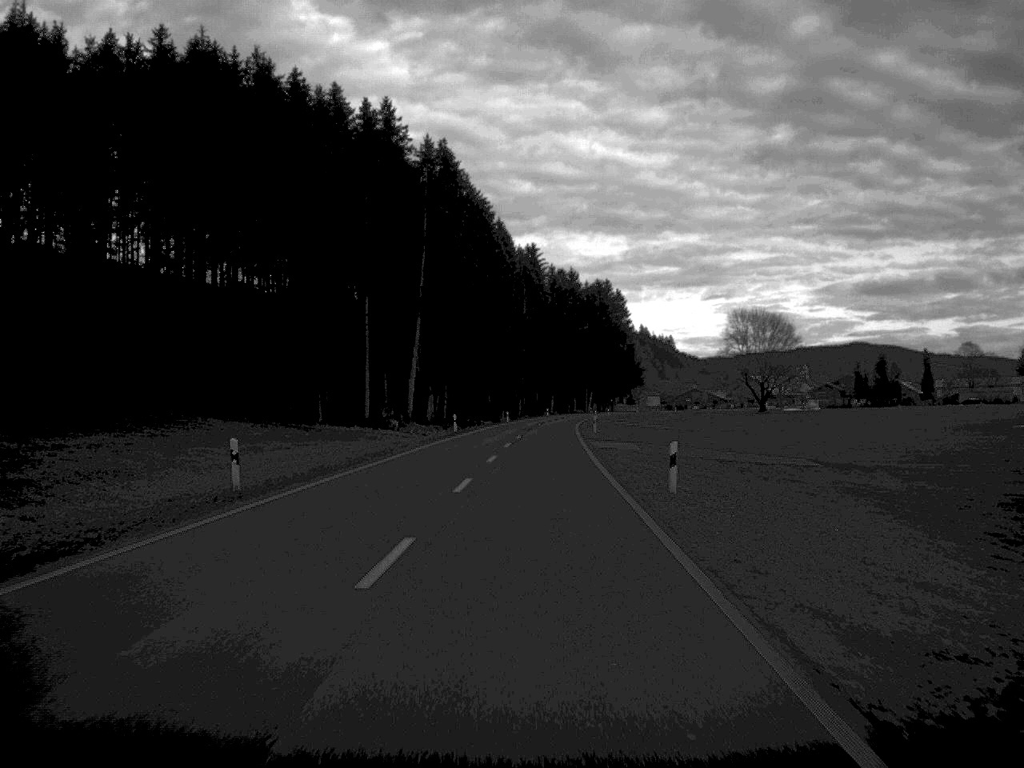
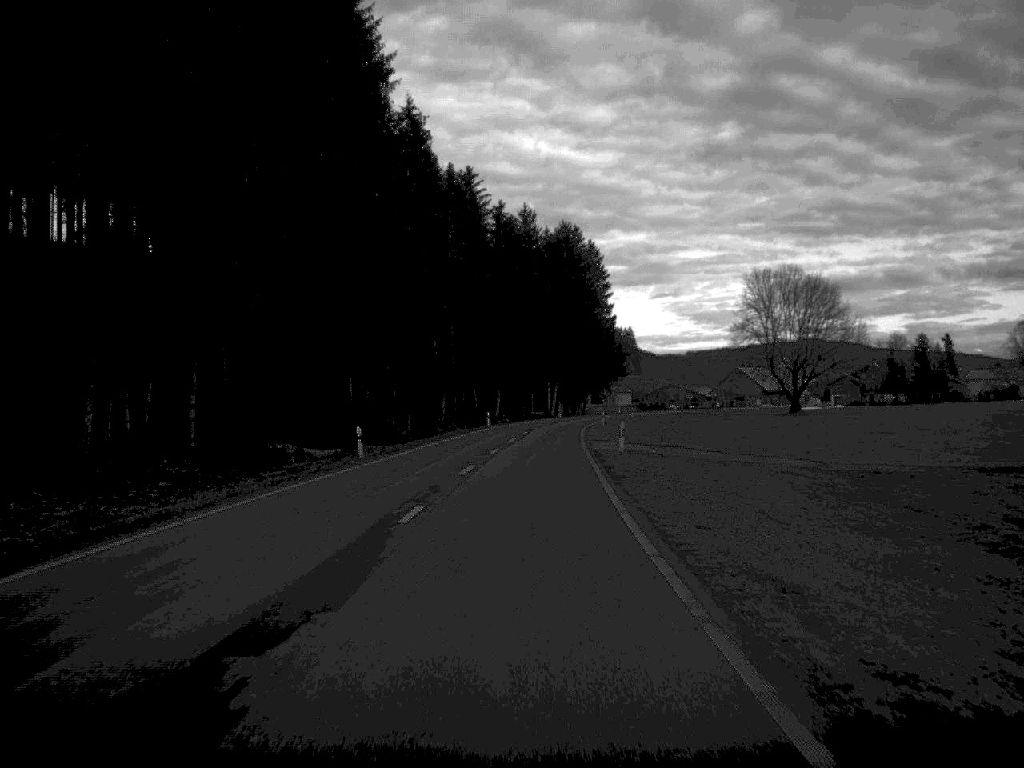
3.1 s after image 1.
(+1.7, +79.3) m; +2°
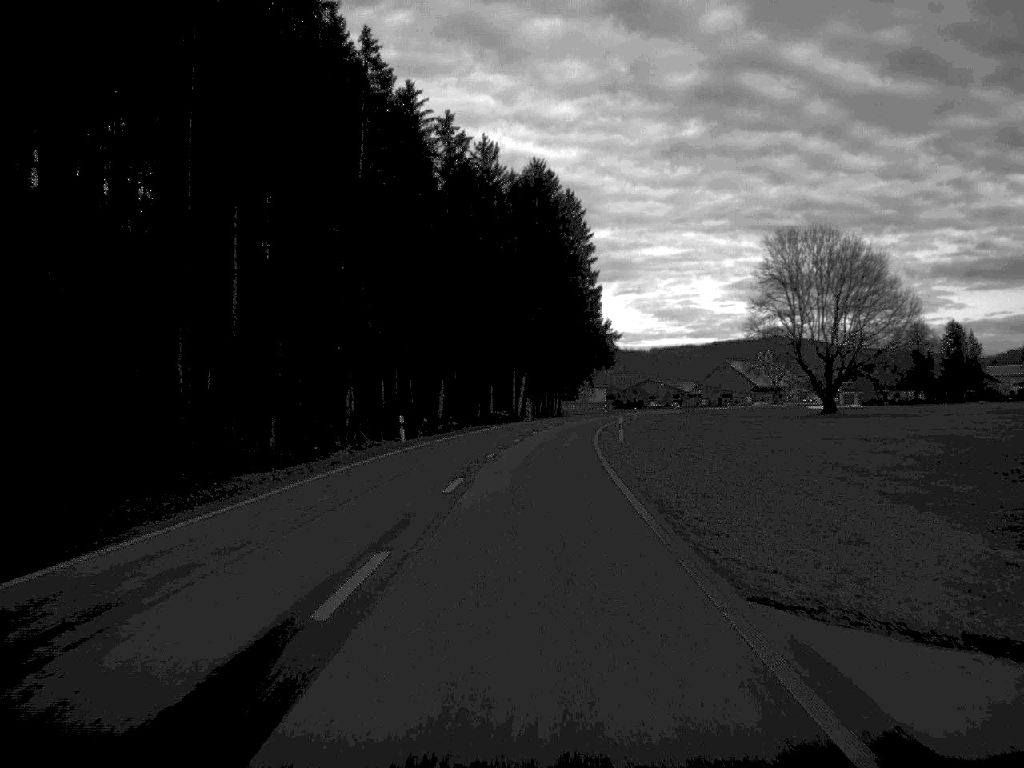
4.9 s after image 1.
(+0.5, +42.7) m; +2°
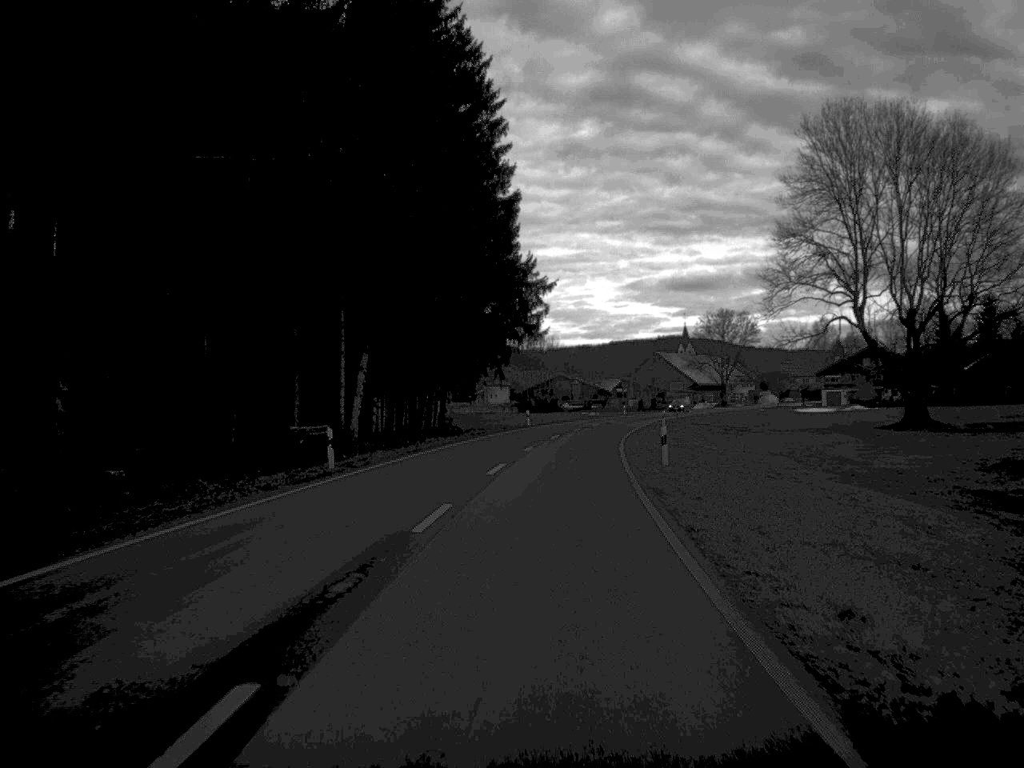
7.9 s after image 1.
(+2.3, +65.8) m; +5°
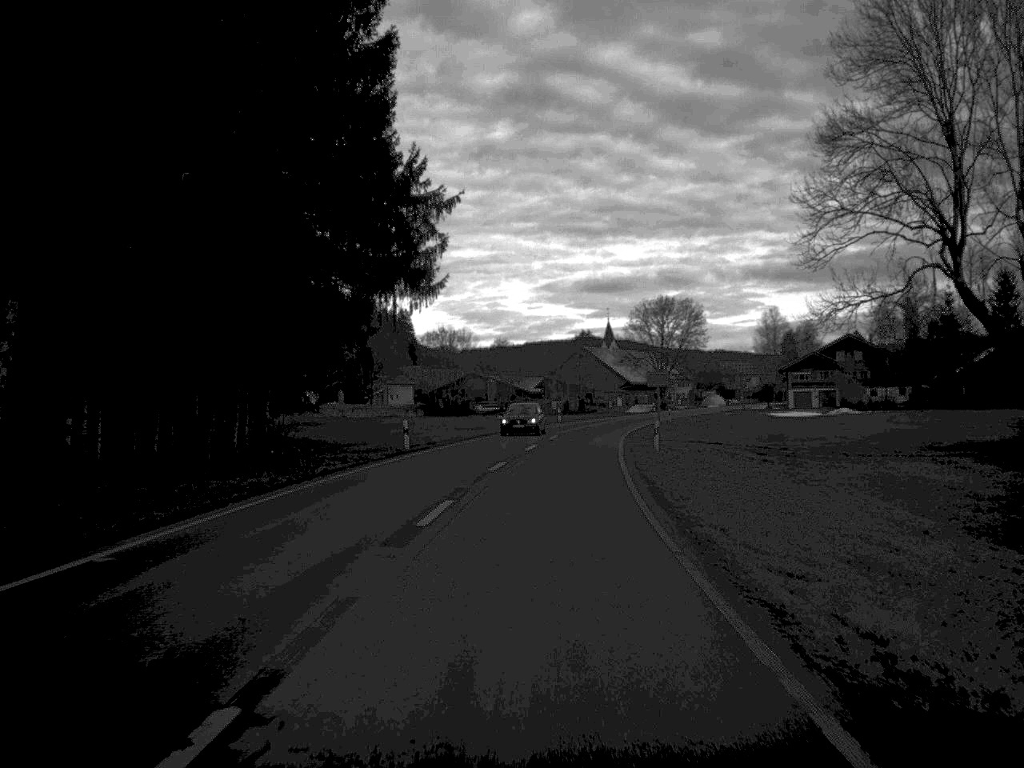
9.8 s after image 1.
(+1.1, +34.9) m; +4°
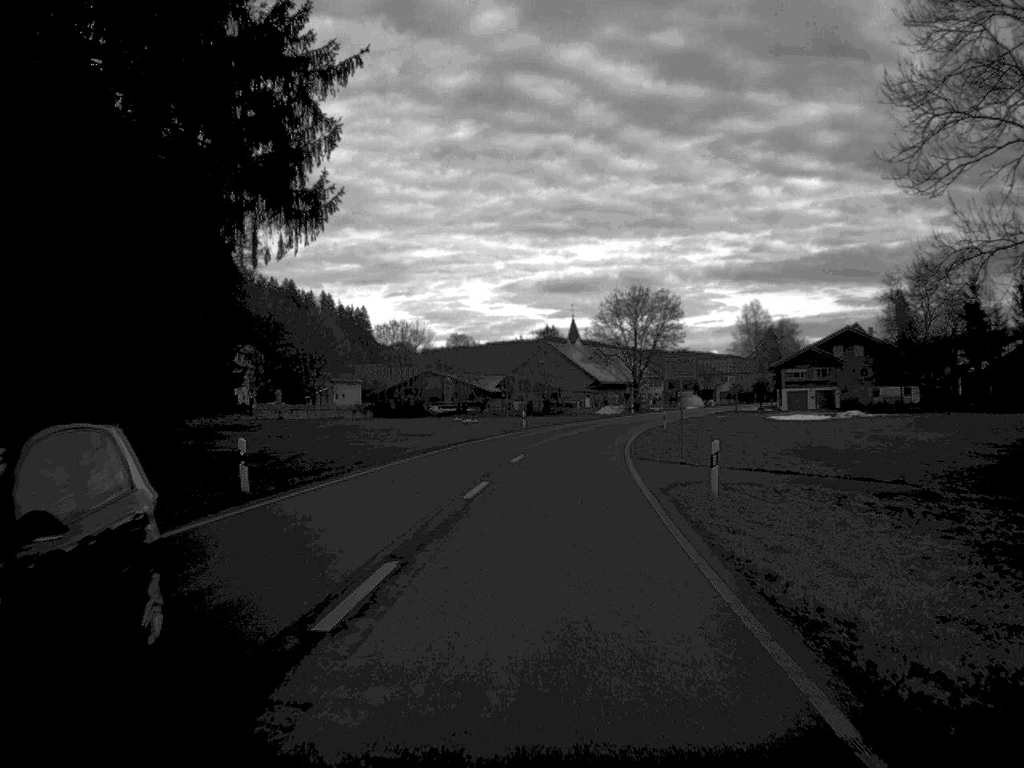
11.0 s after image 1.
(+0.3, +19.4) m; +2°
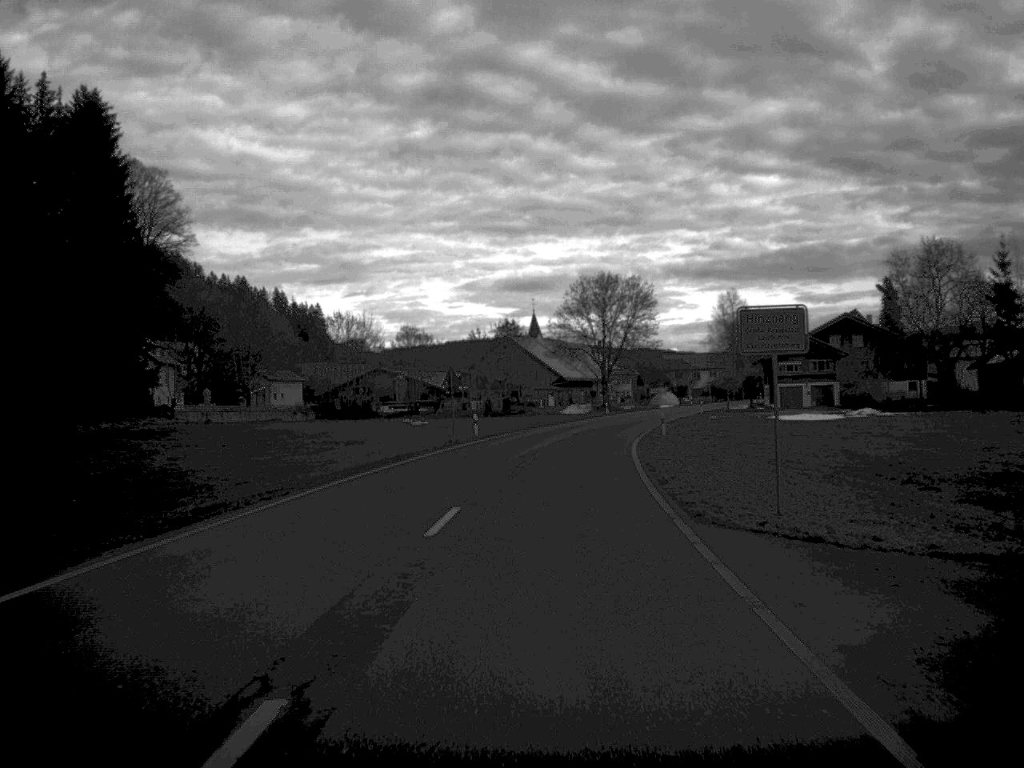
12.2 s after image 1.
(+0.3, +17.7) m; +2°
